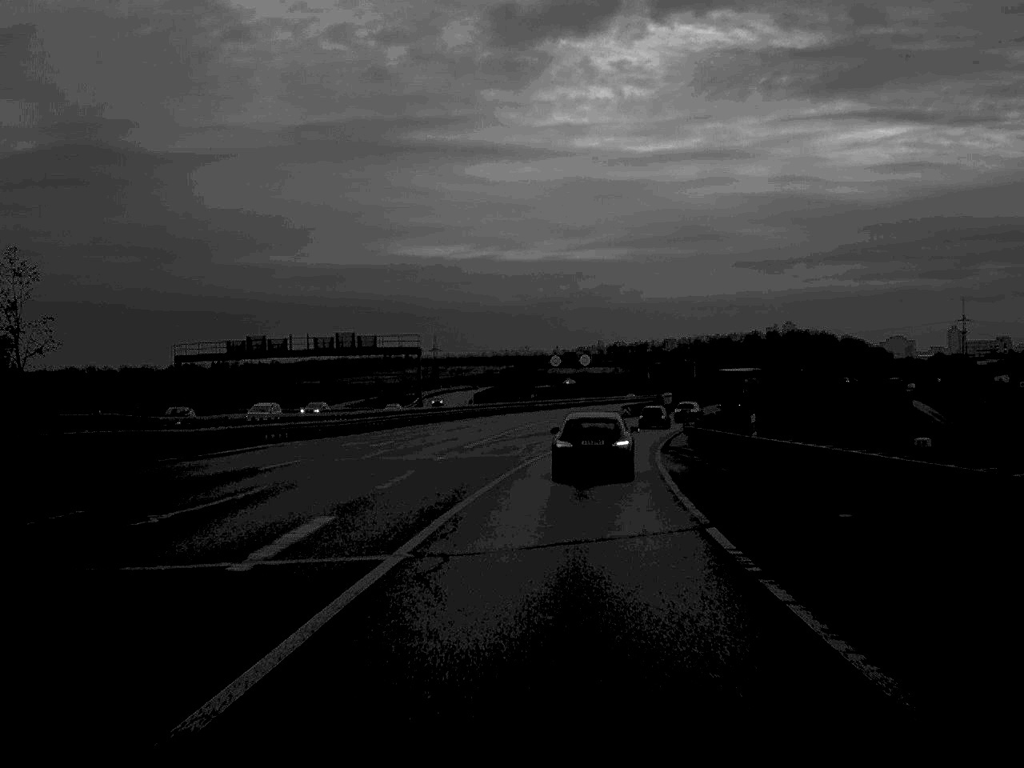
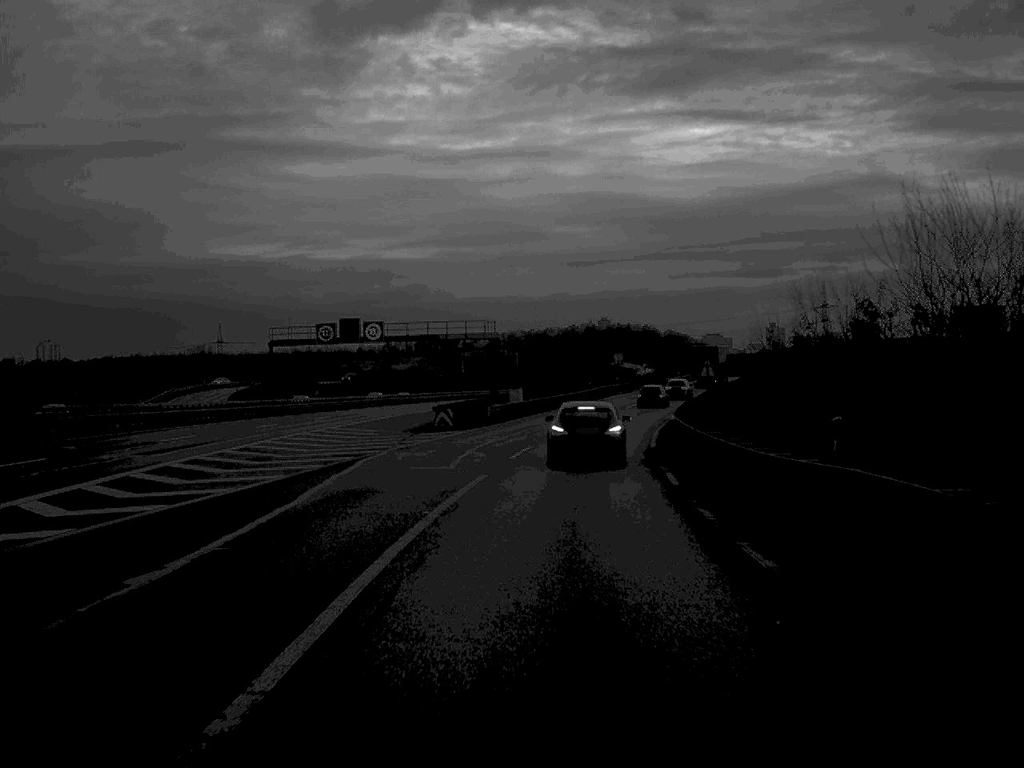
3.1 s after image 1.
(+4.1, +57.7) m; +9°
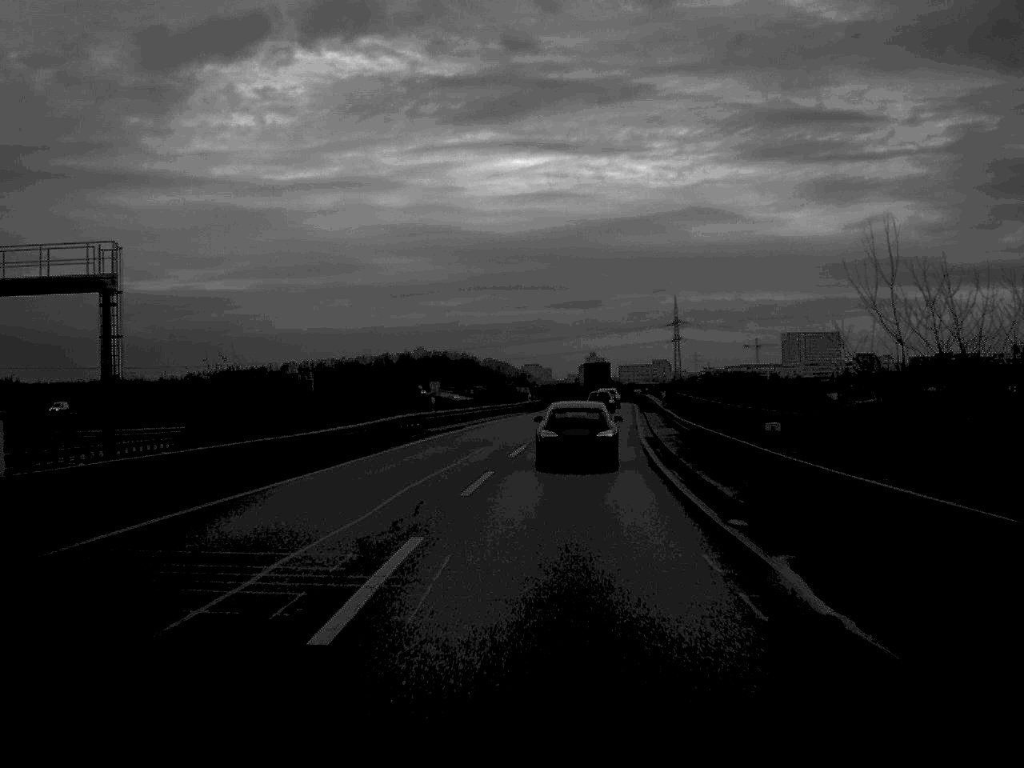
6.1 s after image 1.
(+4.1, +57.9) m; +8°
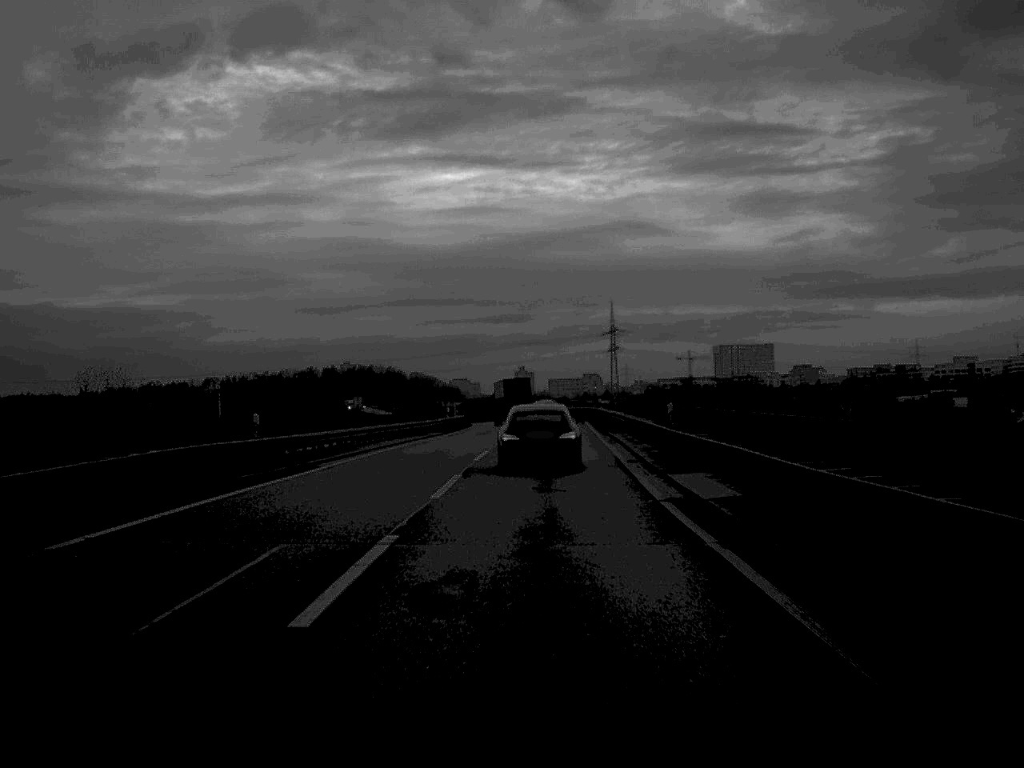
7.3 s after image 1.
(+0.7, +23.2) m; +3°
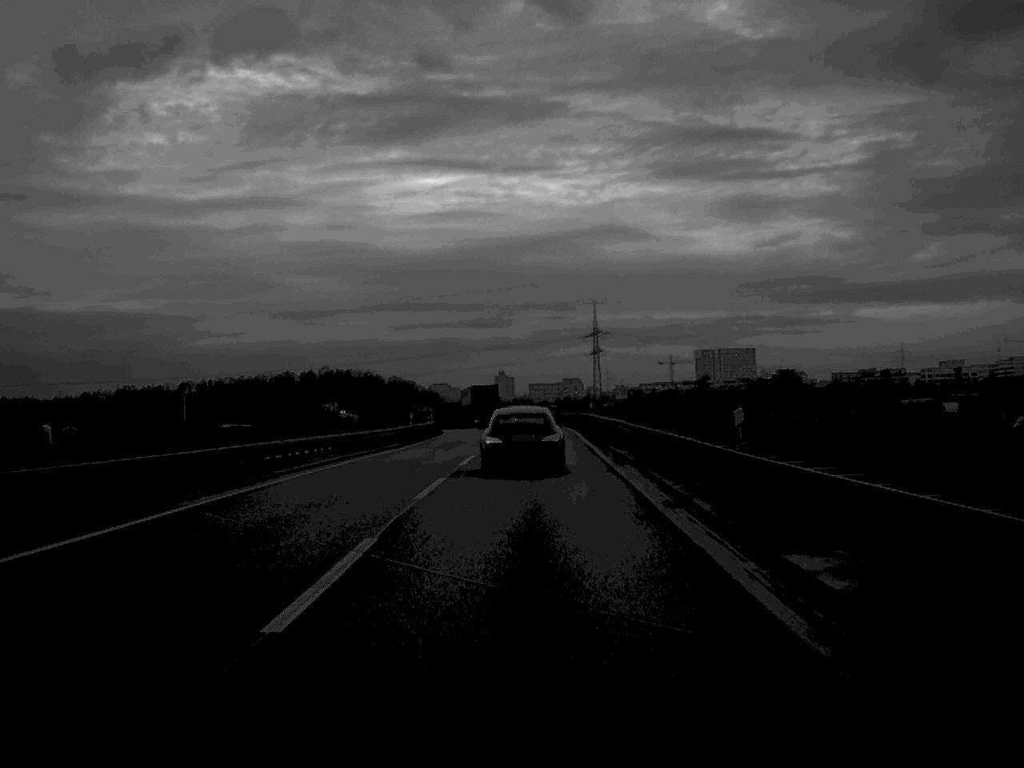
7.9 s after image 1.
(+0.1, +11.9) m; +1°
